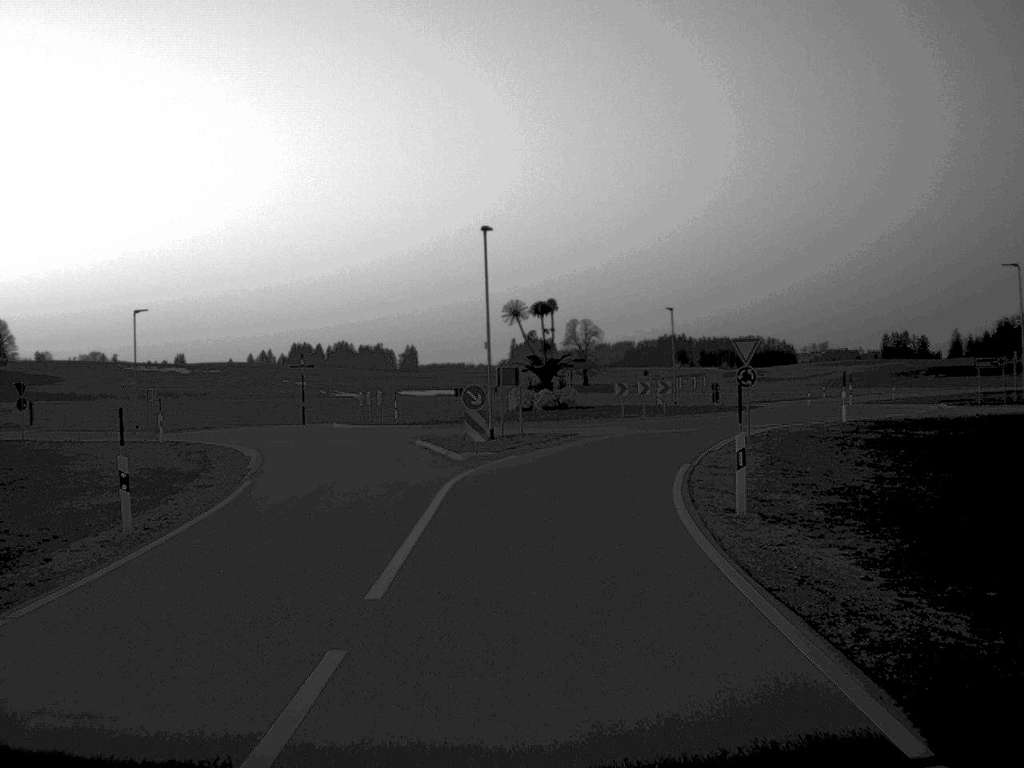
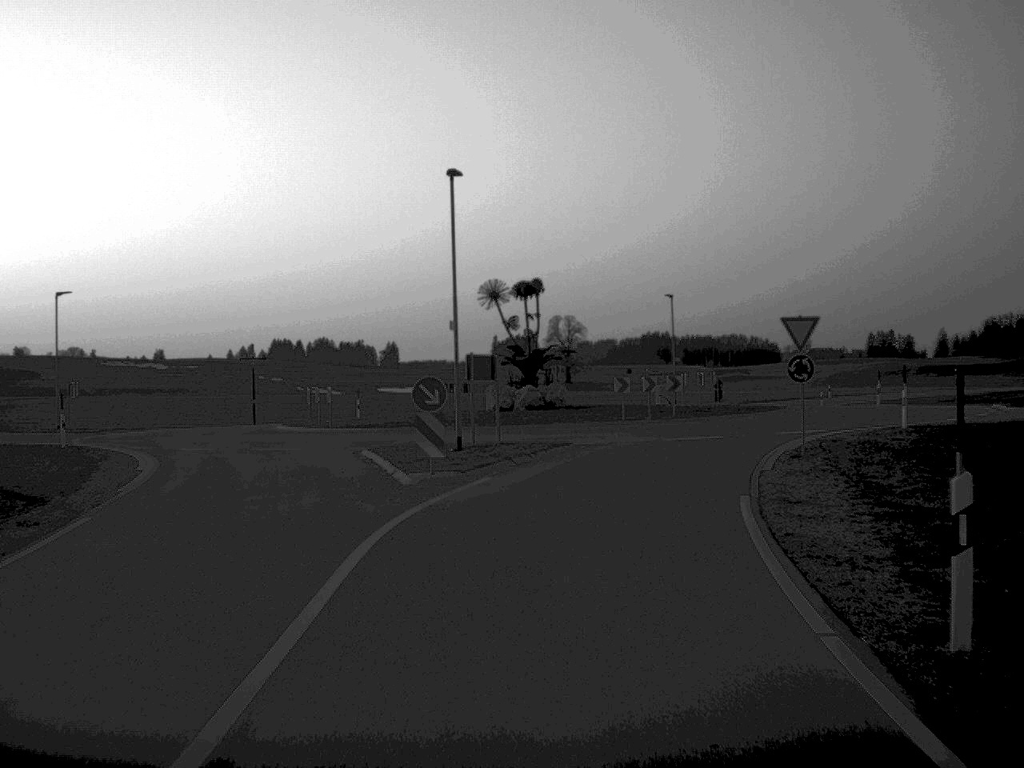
(+0.1, +9.1) m; +1°
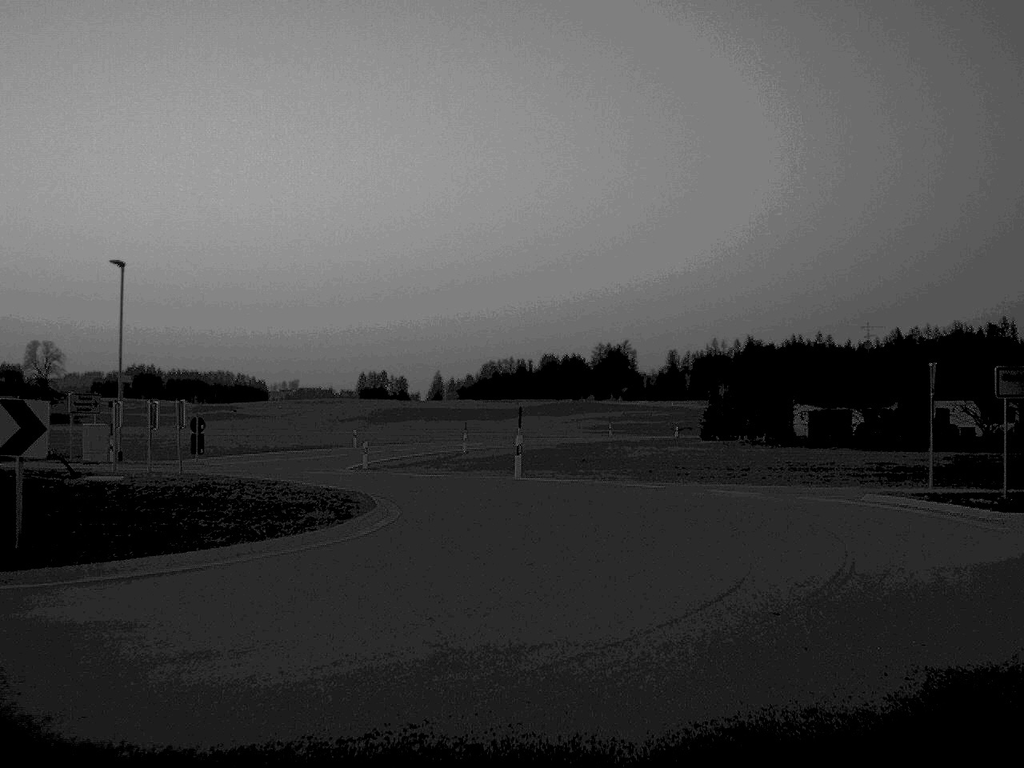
(+4.5, +30.6) m; +24°
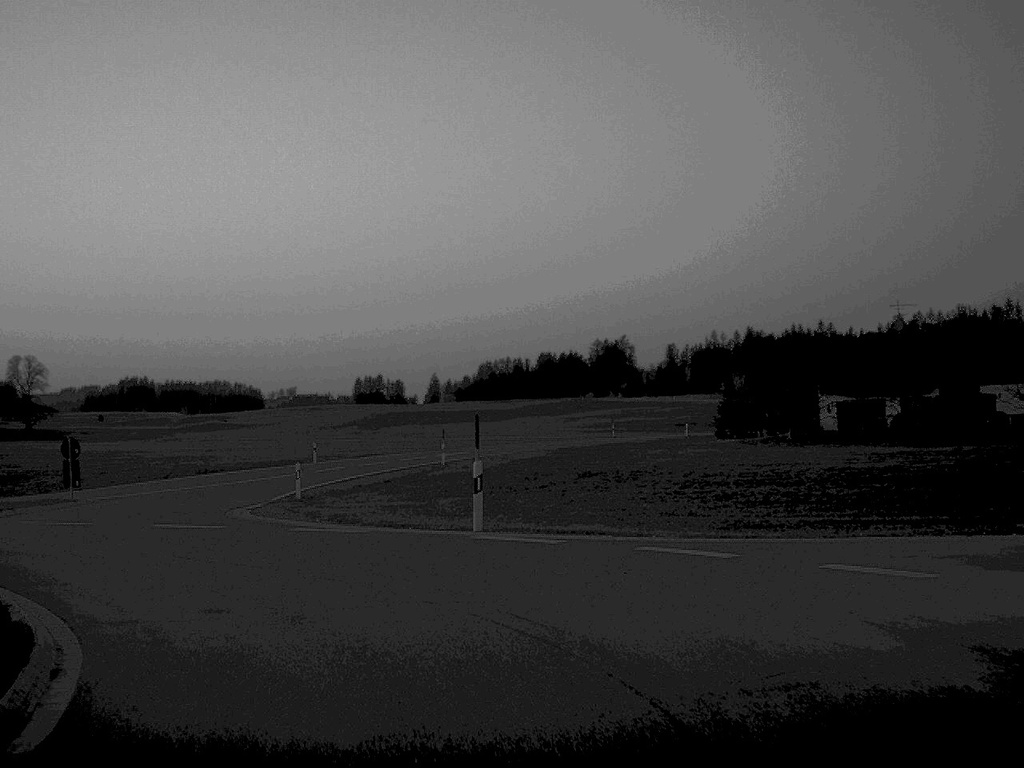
(+0.4, +11.9) m; -1°
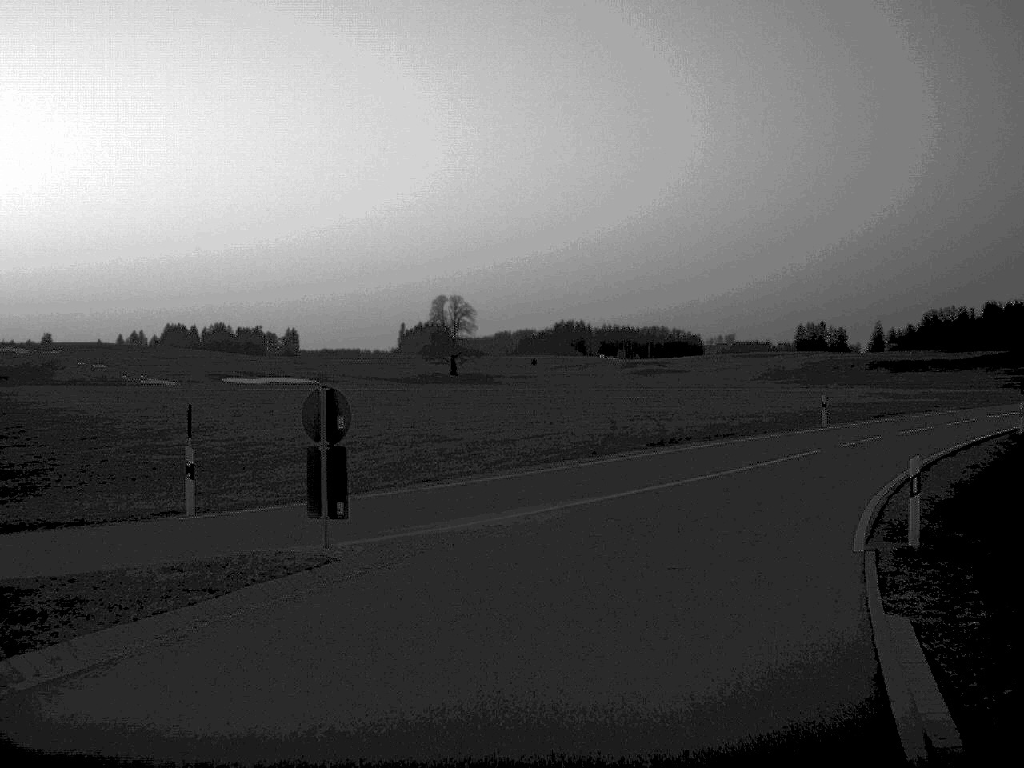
(-5.5, +21.8) m; -19°
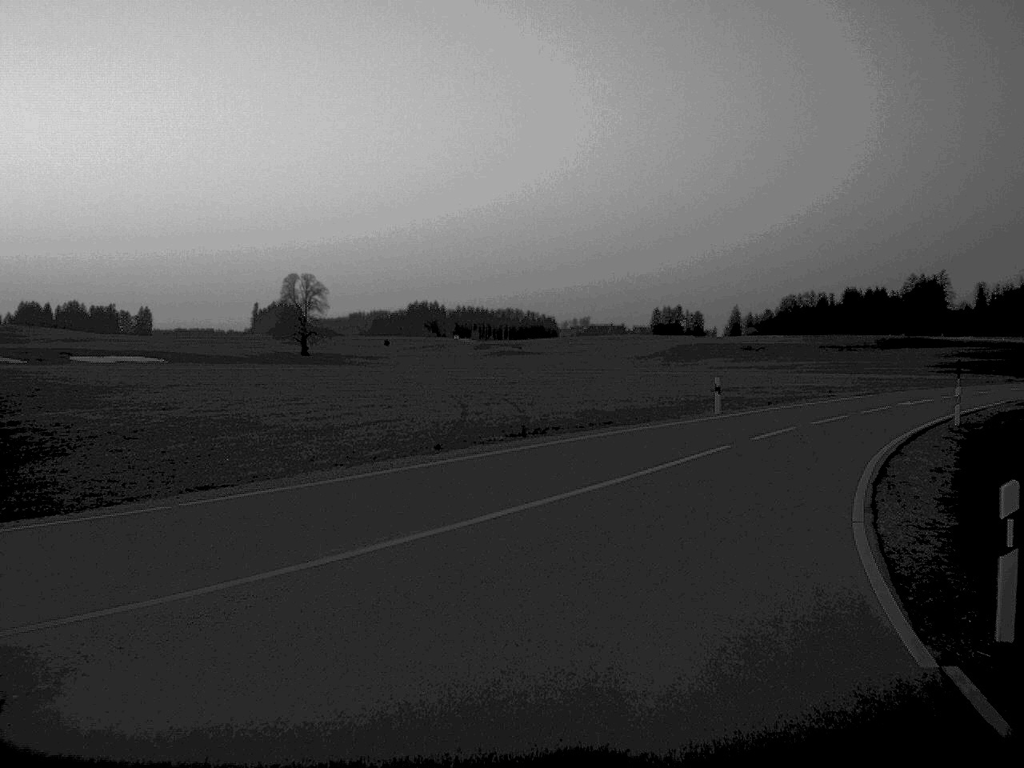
(+0.4, +7.2) m; +7°
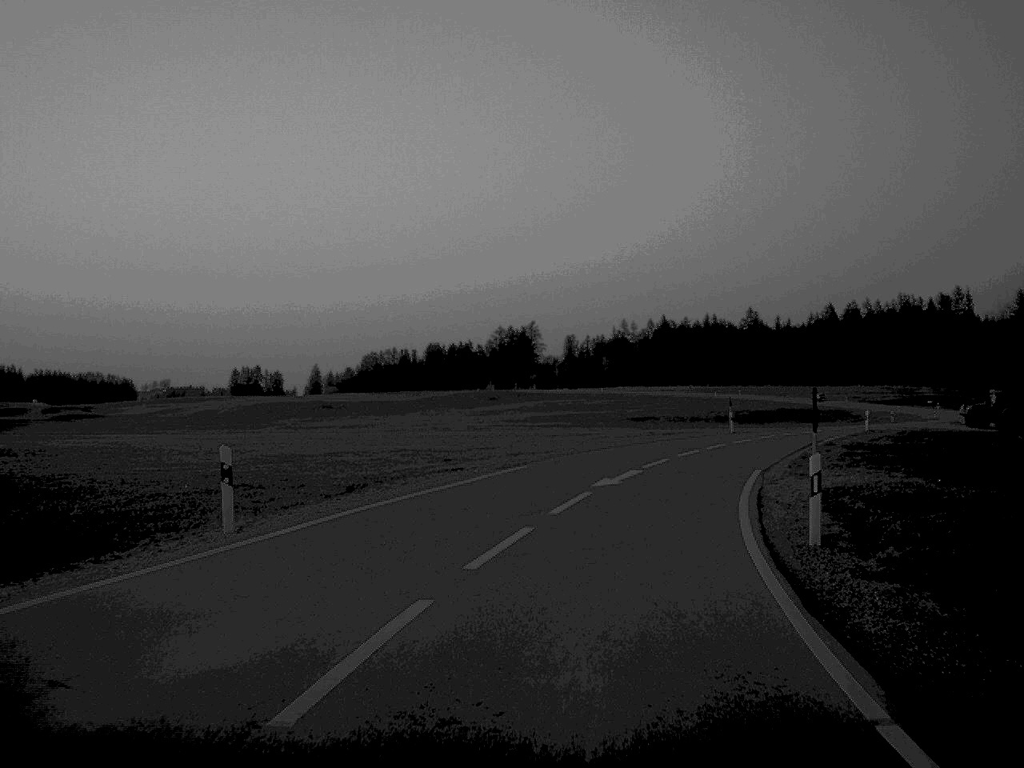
(+3.6, +20.8) m; +19°
